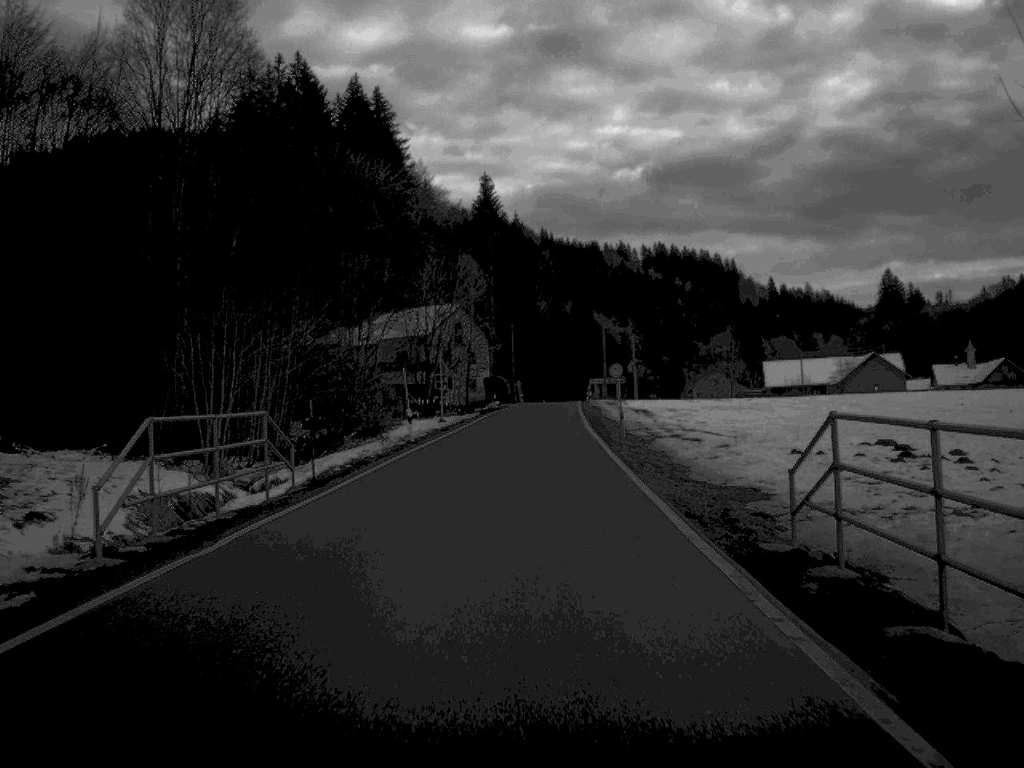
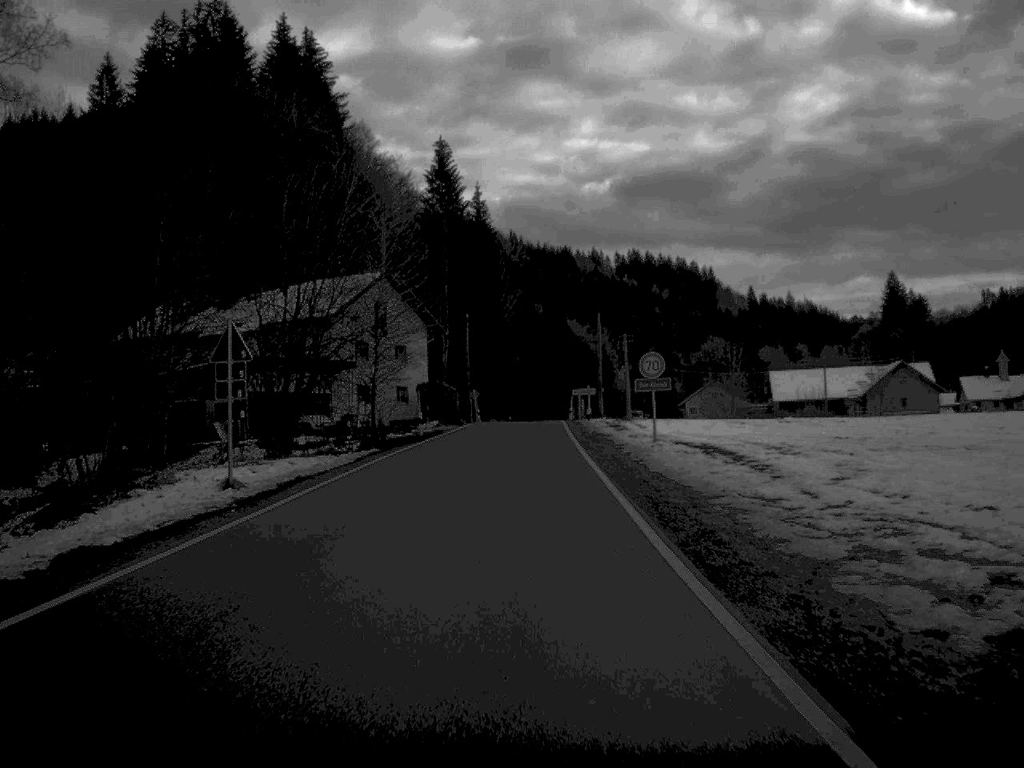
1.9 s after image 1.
(+0.6, +38.6) m; +1°
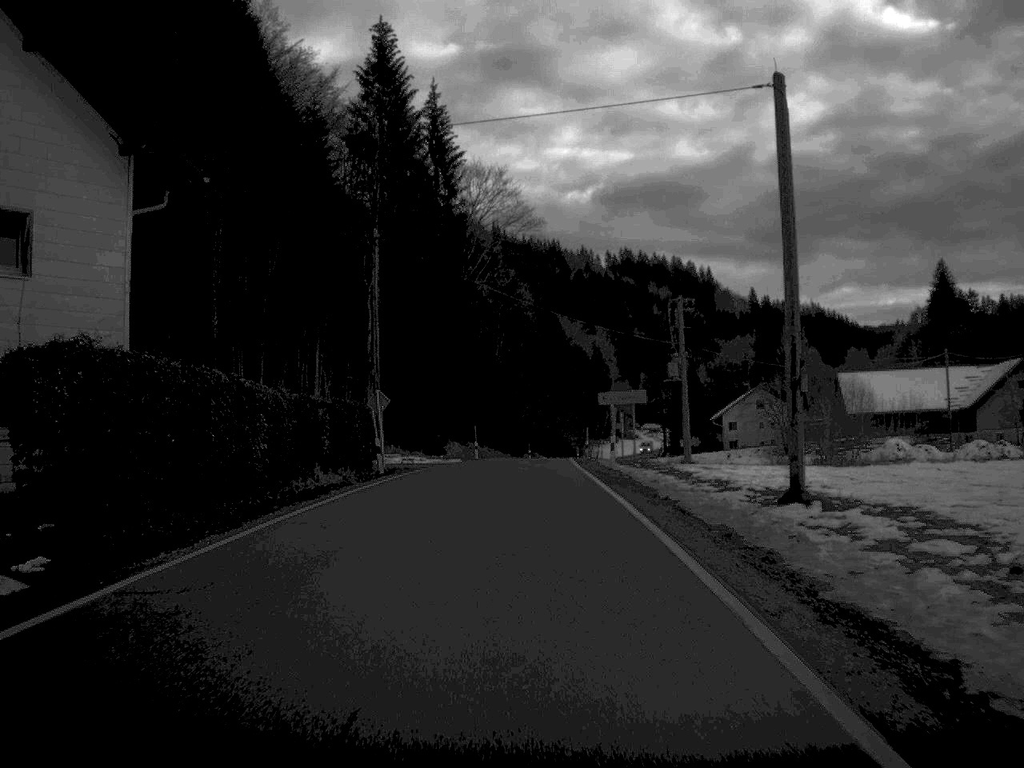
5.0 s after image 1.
(+0.2, +58.0) m; +1°
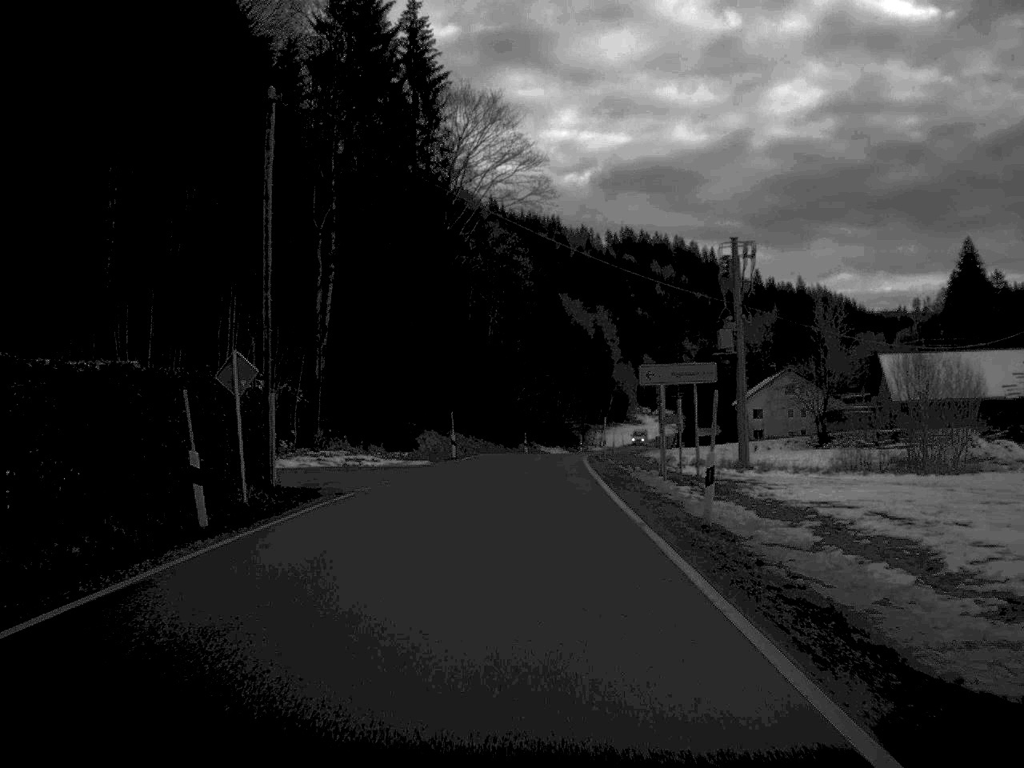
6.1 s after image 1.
(0.0, +20.8) m; 0°
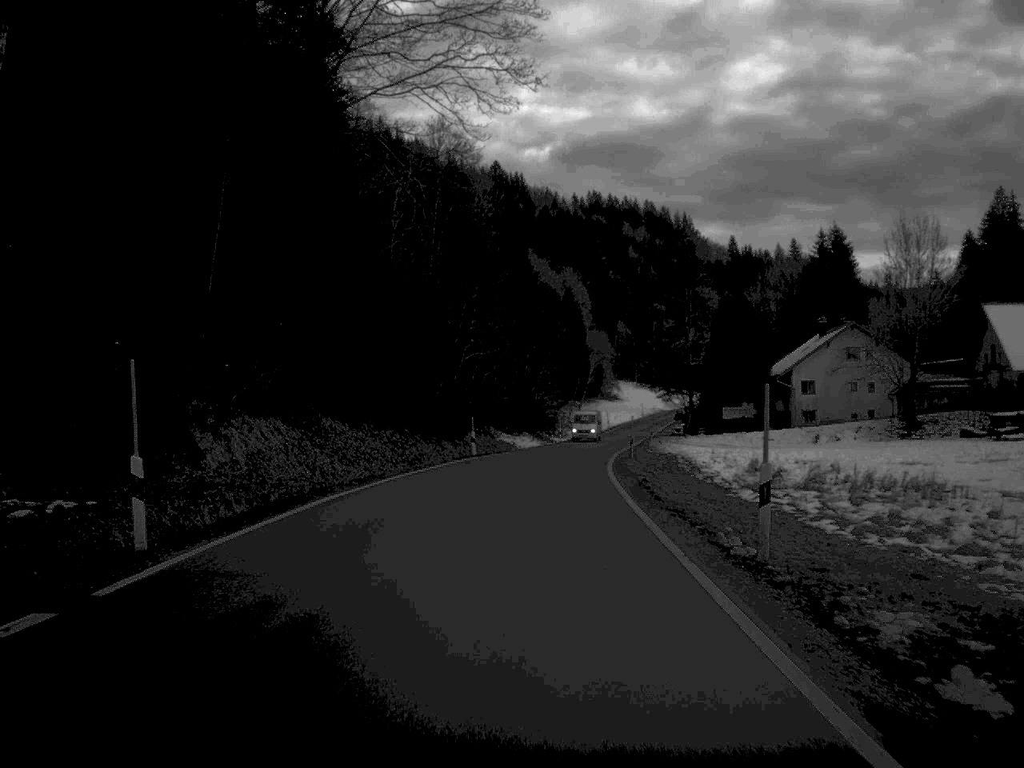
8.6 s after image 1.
(+0.5, +43.3) m; +2°
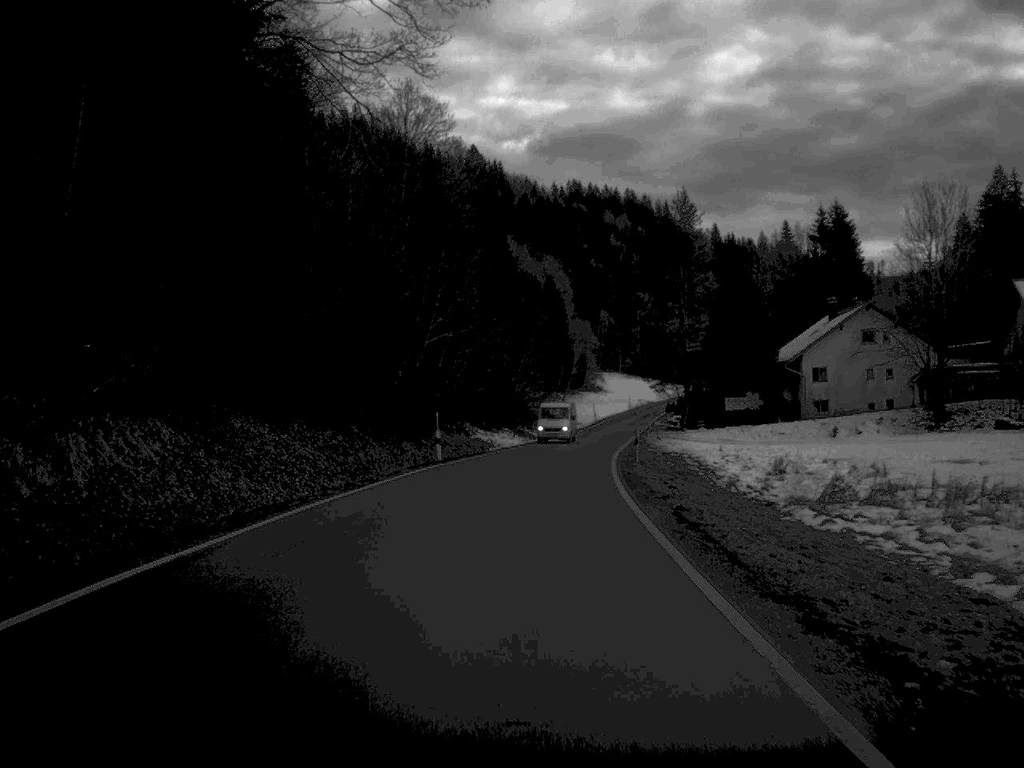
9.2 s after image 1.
(+0.1, +10.8) m; +1°
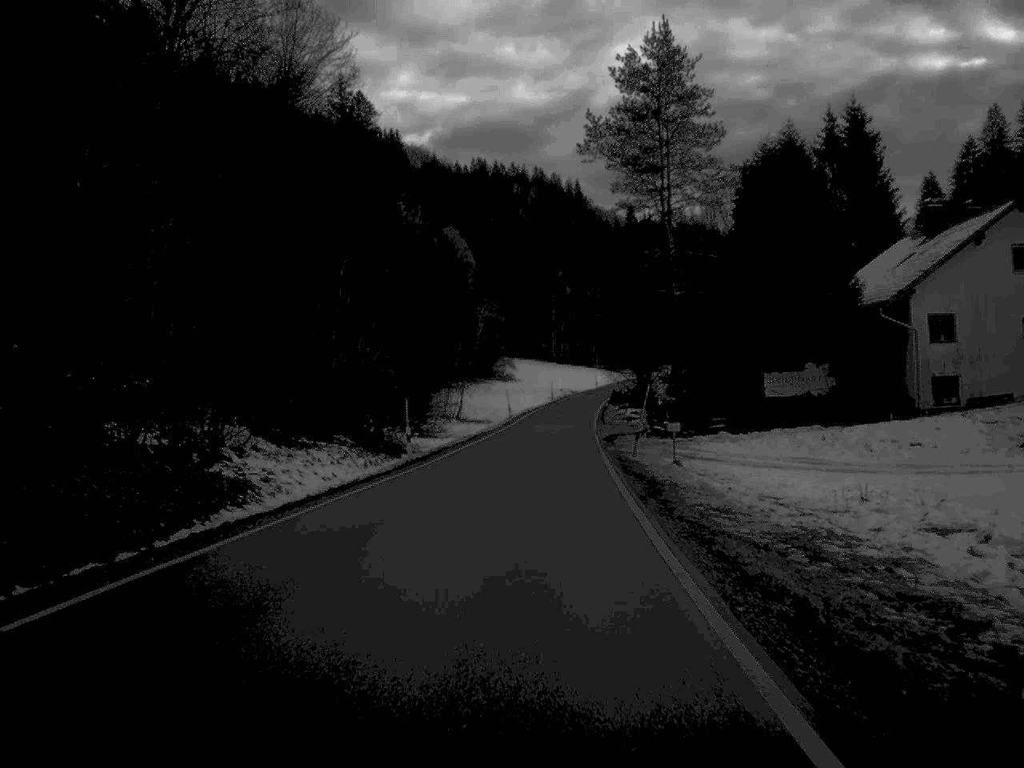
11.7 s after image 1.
(+1.7, +45.2) m; +4°
